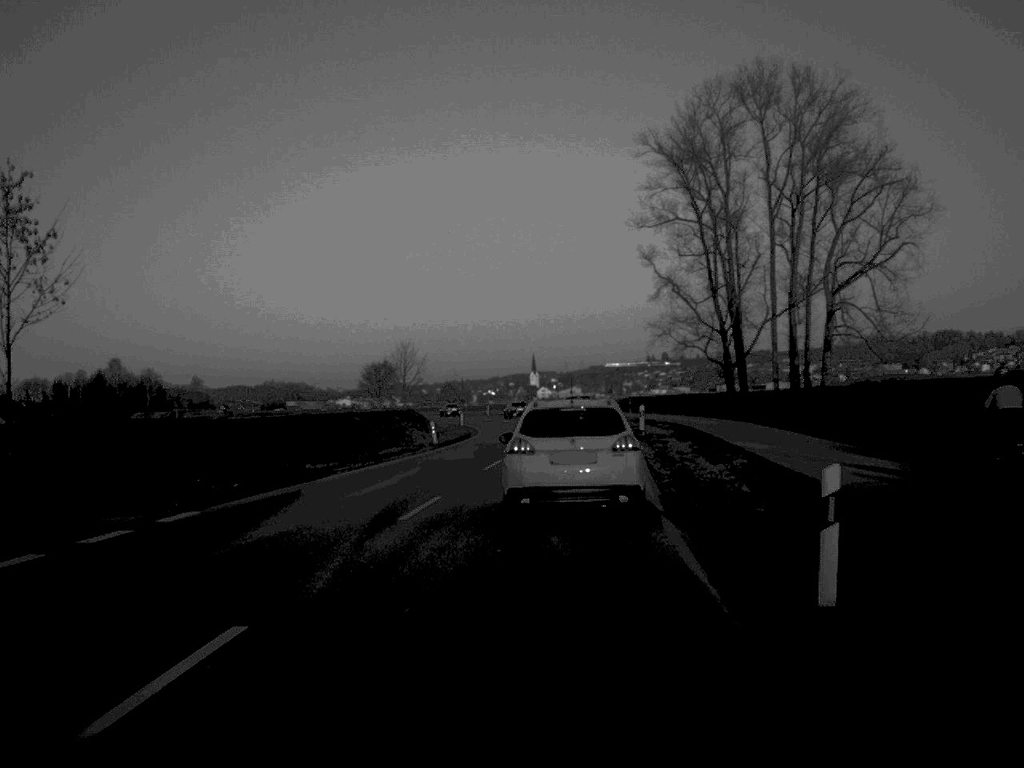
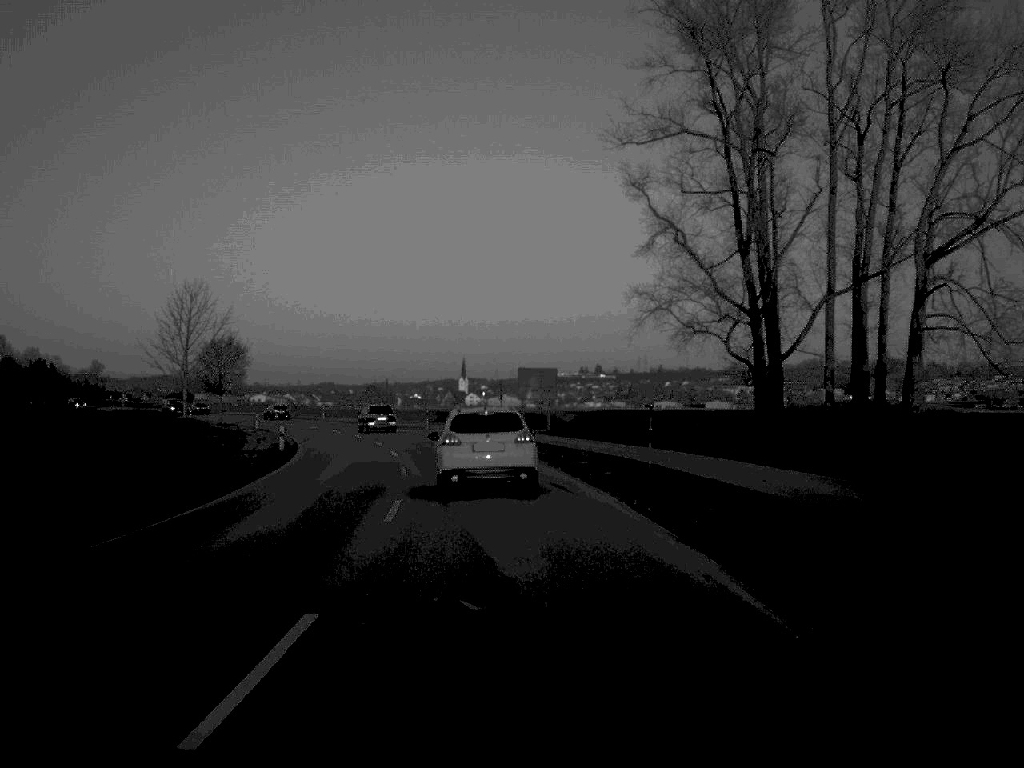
(+1.6, +46.8) m; +3°
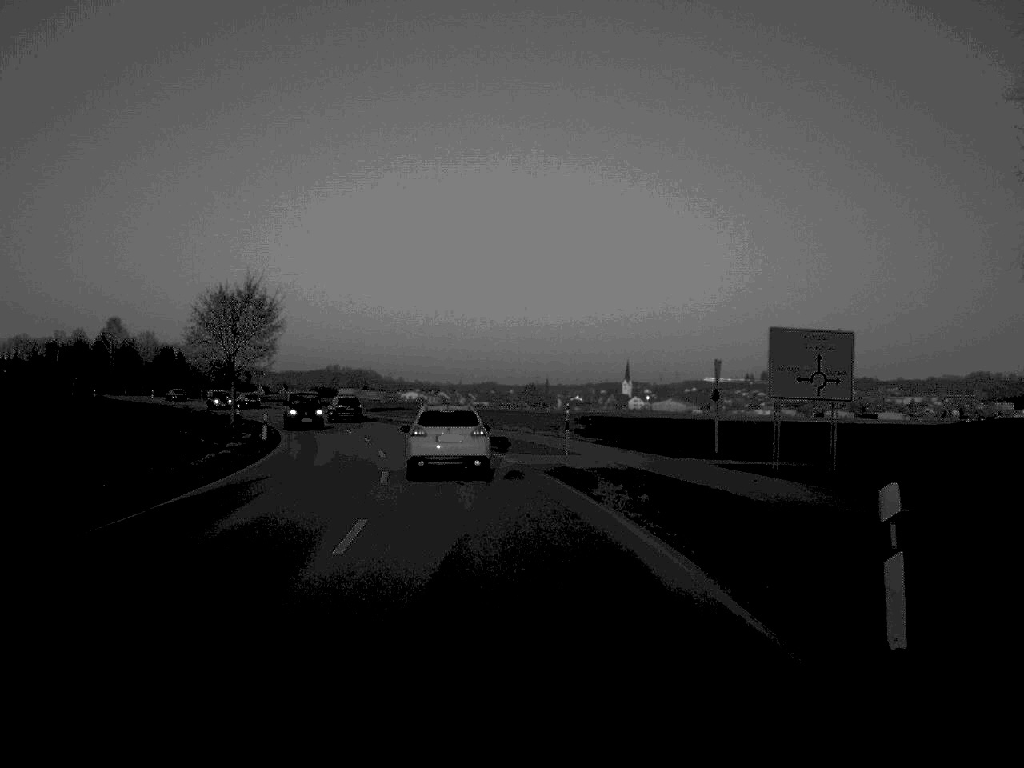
(-2.3, +40.3) m; -7°
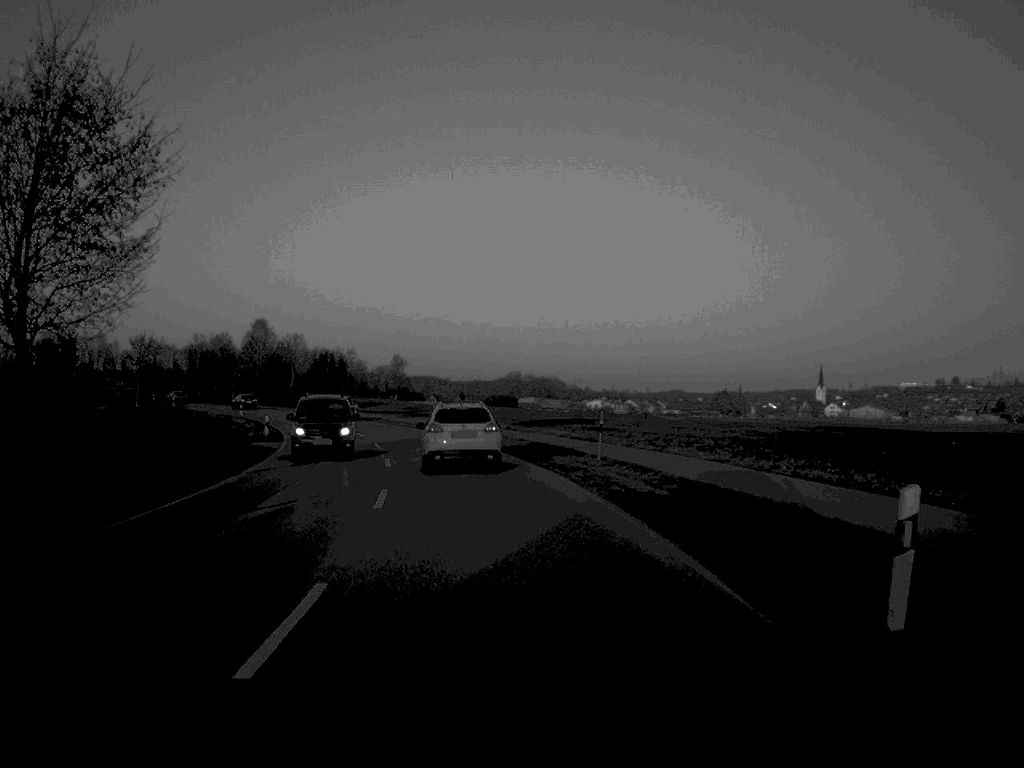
(-3.1, +42.1) m; -8°
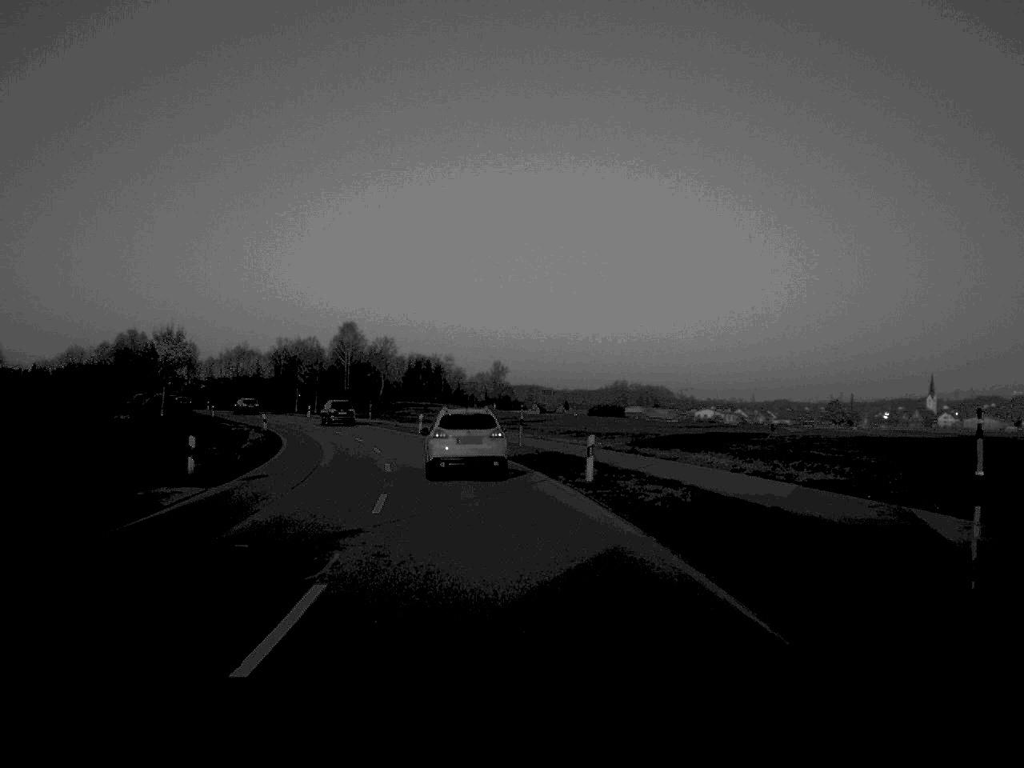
(-1.0, +23.8) m; -5°
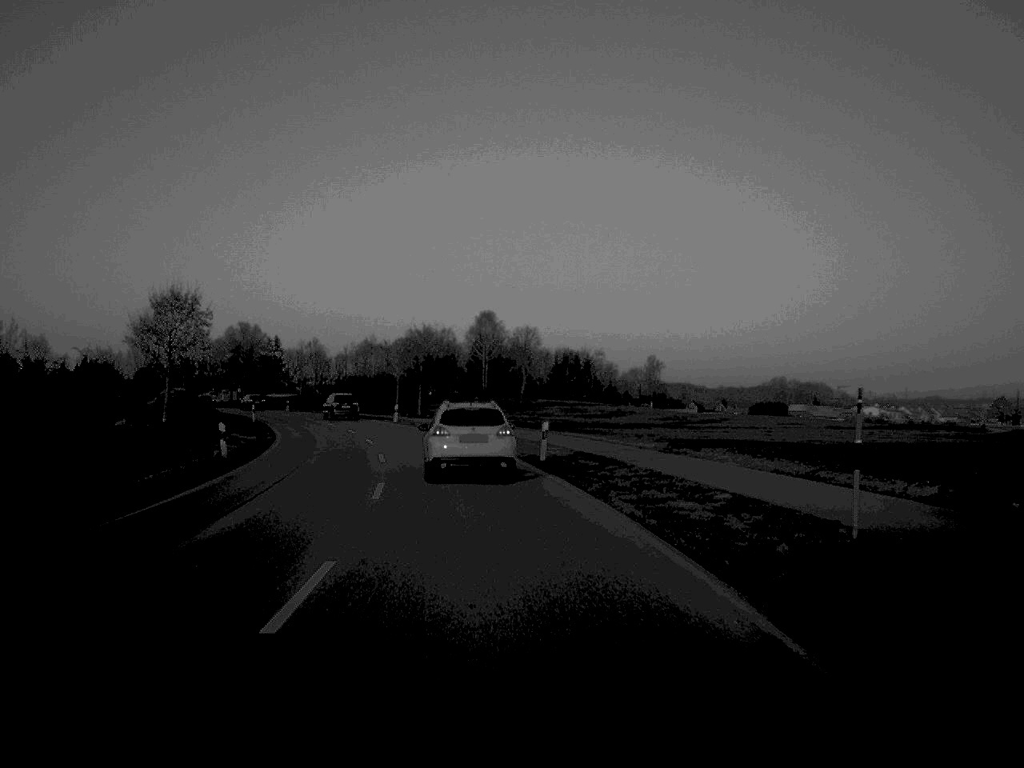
(-2.0, +34.6) m; -7°
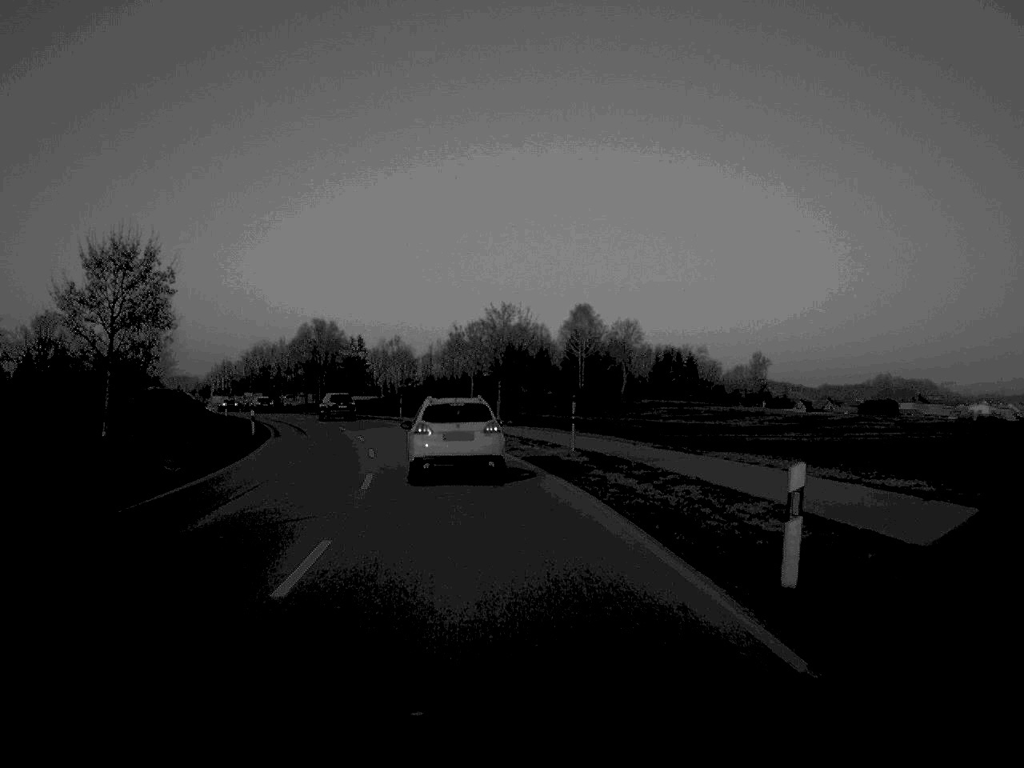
(-0.8, +22.6) m; -4°
